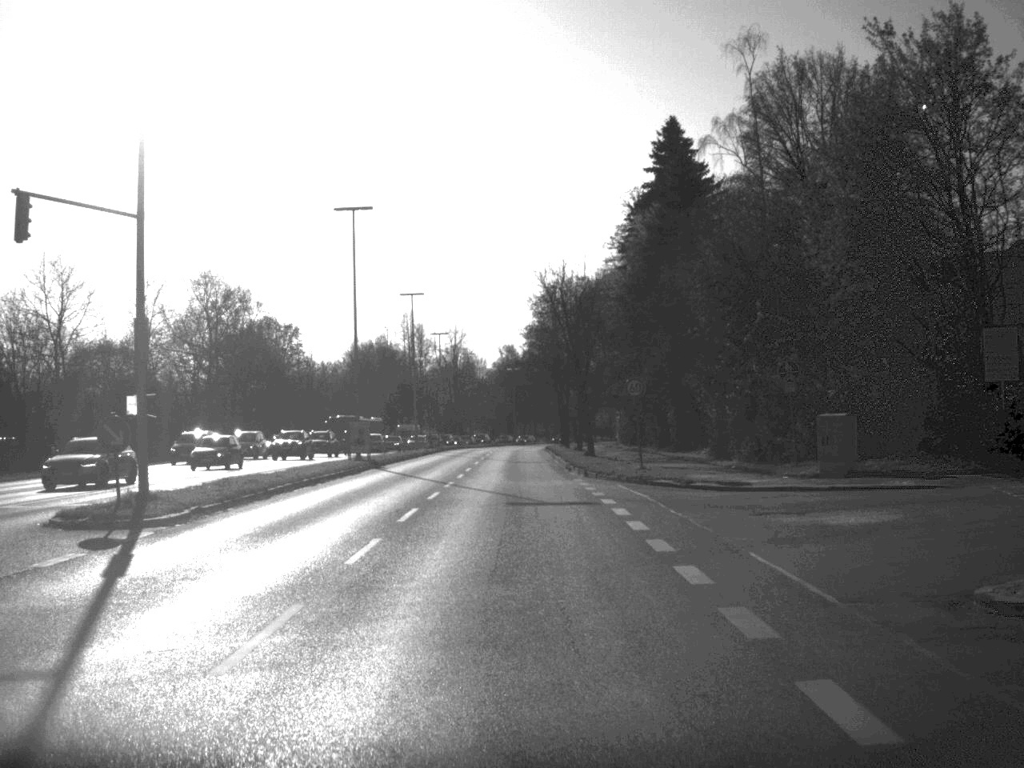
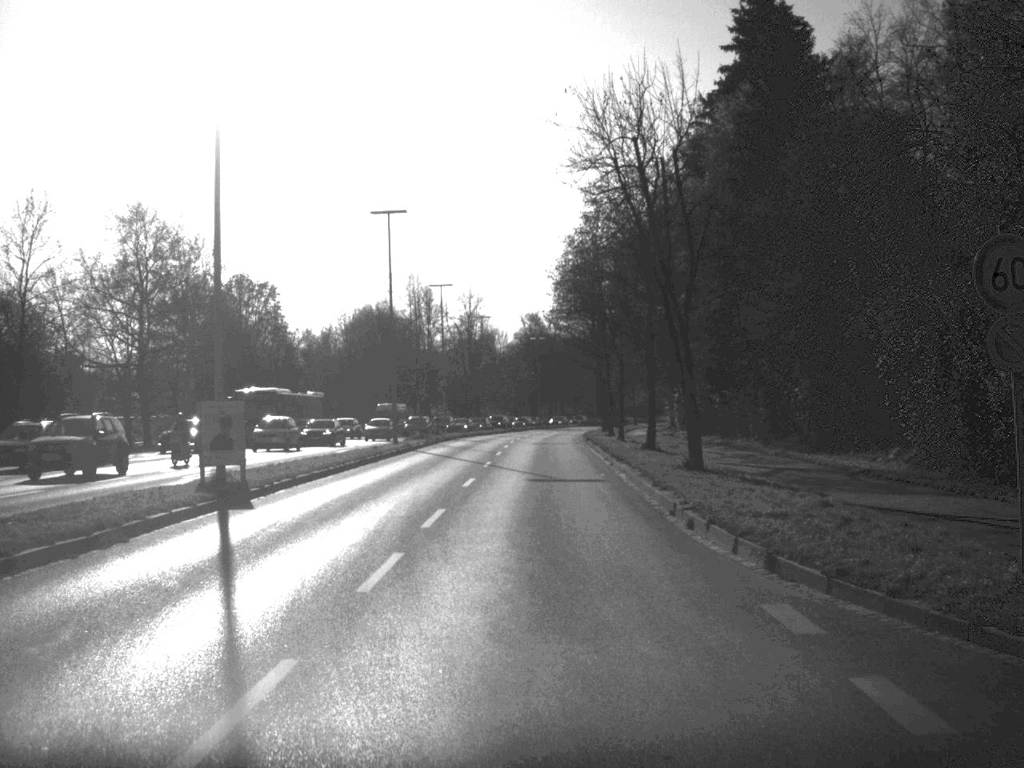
(-0.4, +26.6) m; -1°
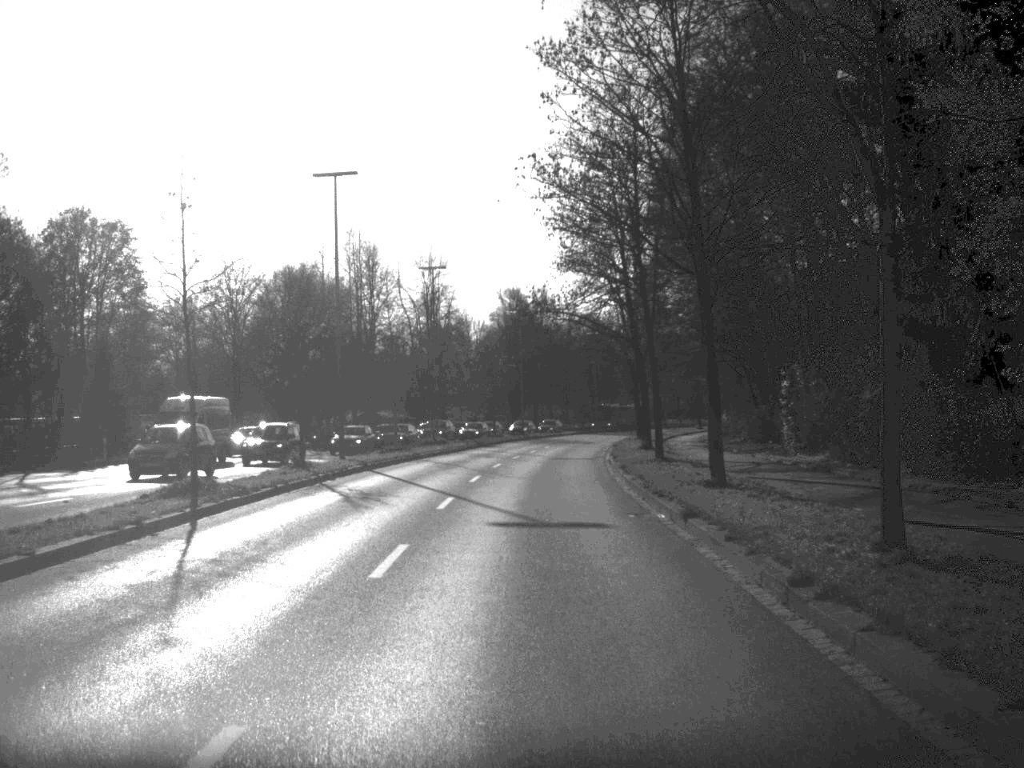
(+0.3, +40.6) m; +1°
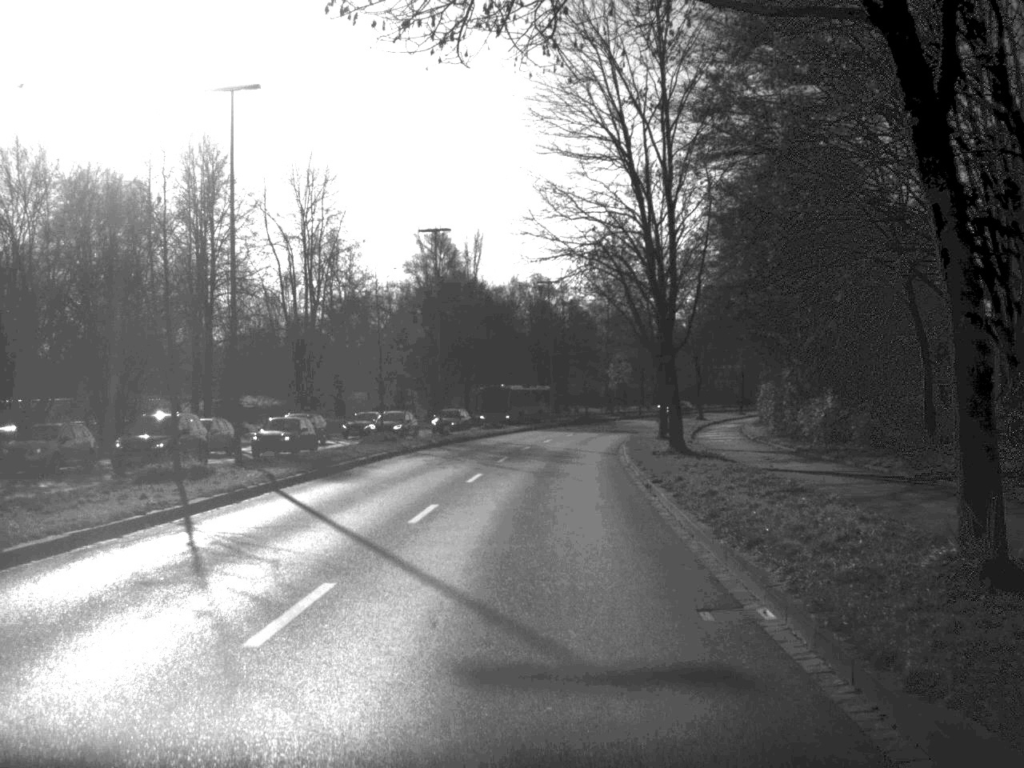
(+0.8, +39.3) m; +3°
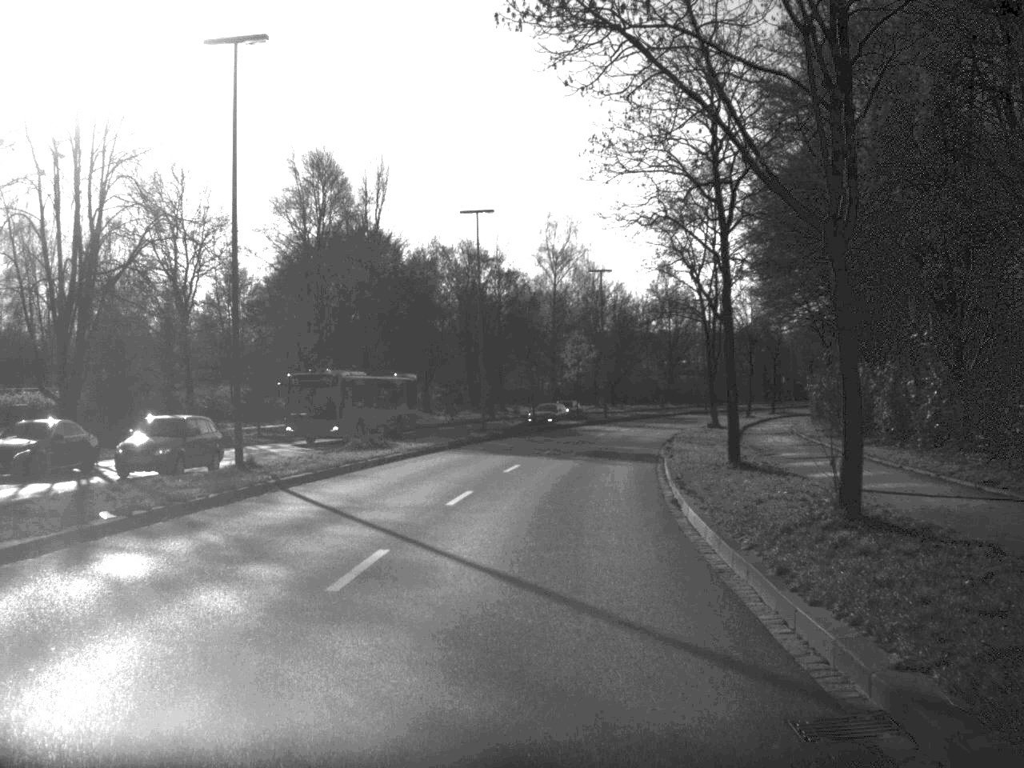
(+0.8, +33.1) m; +3°
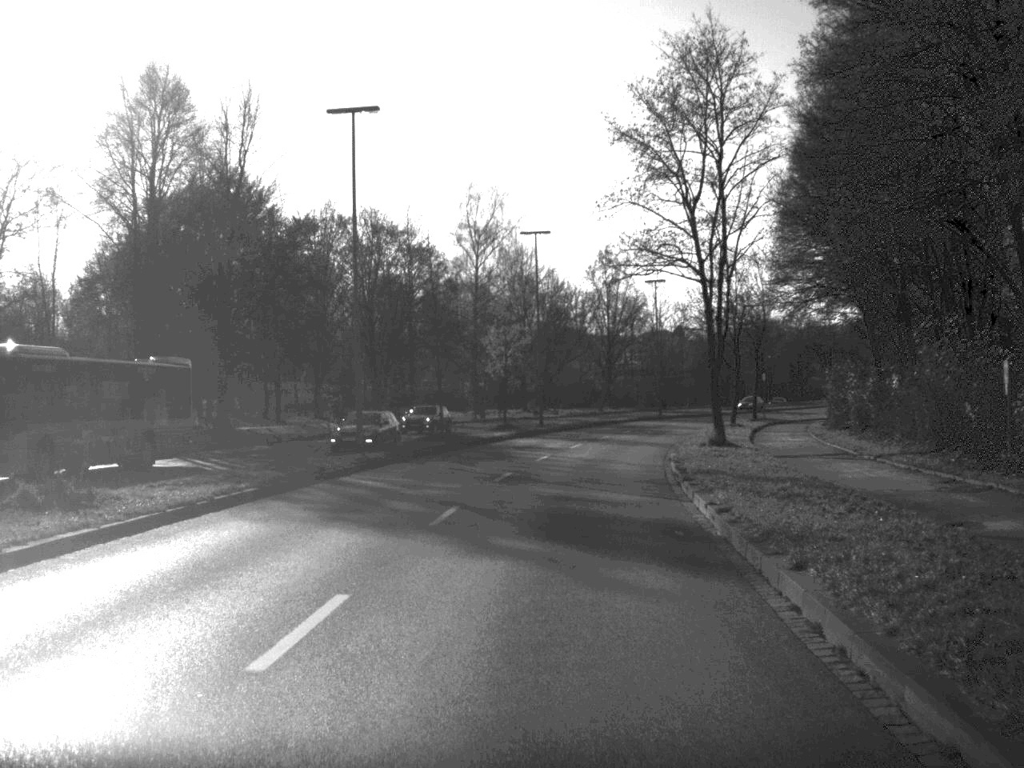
(+0.6, +20.8) m; +3°
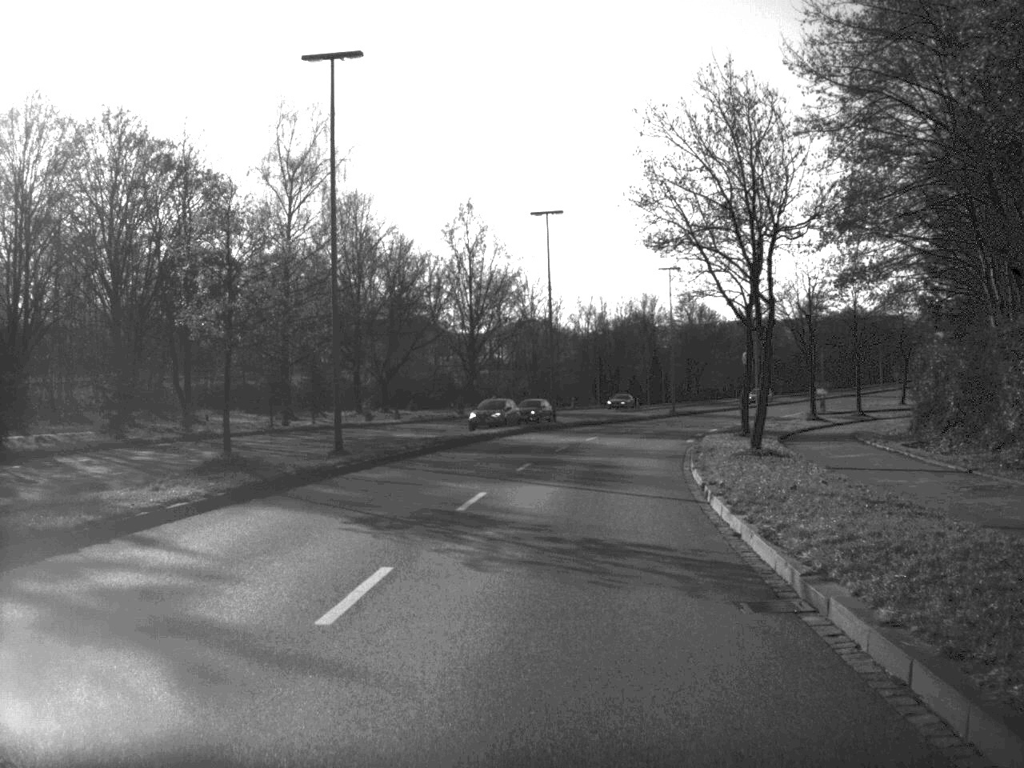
(+1.8, +33.8) m; +6°
